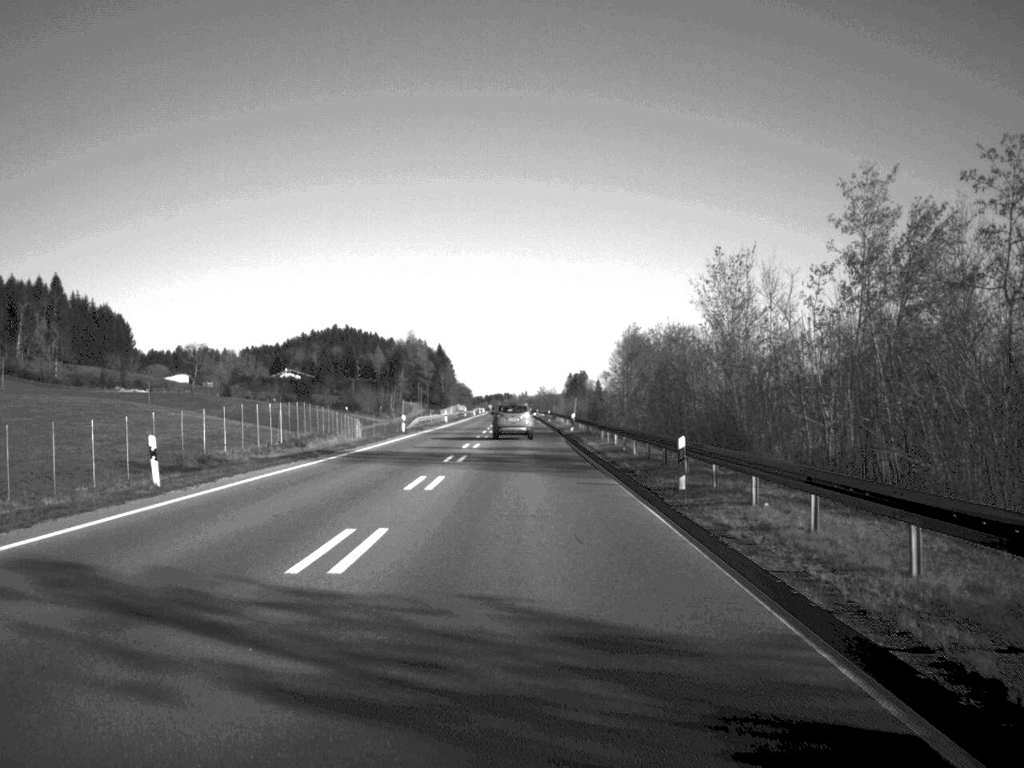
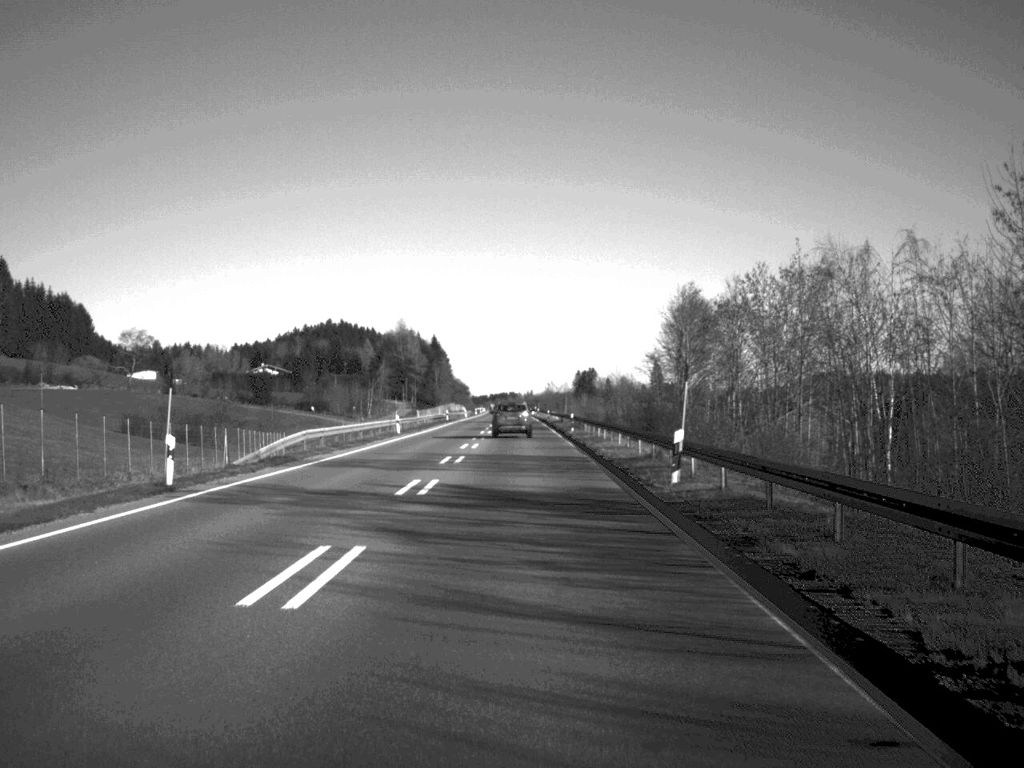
(-0.1, +49.3) m; 0°
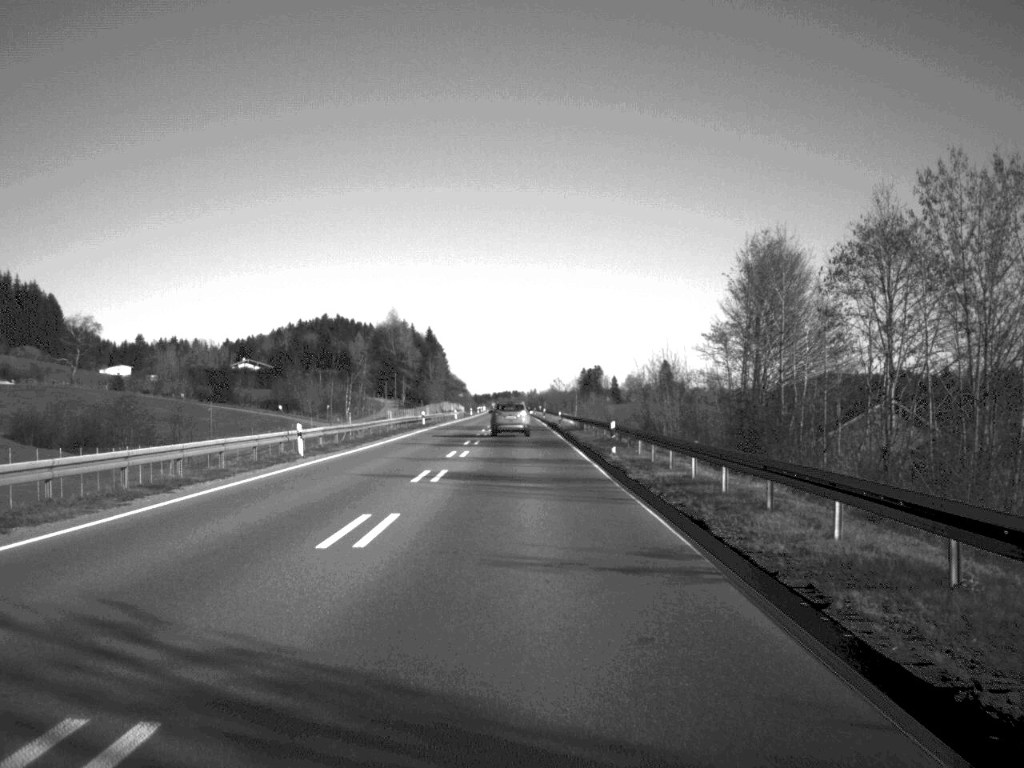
(0.0, +31.8) m; 0°
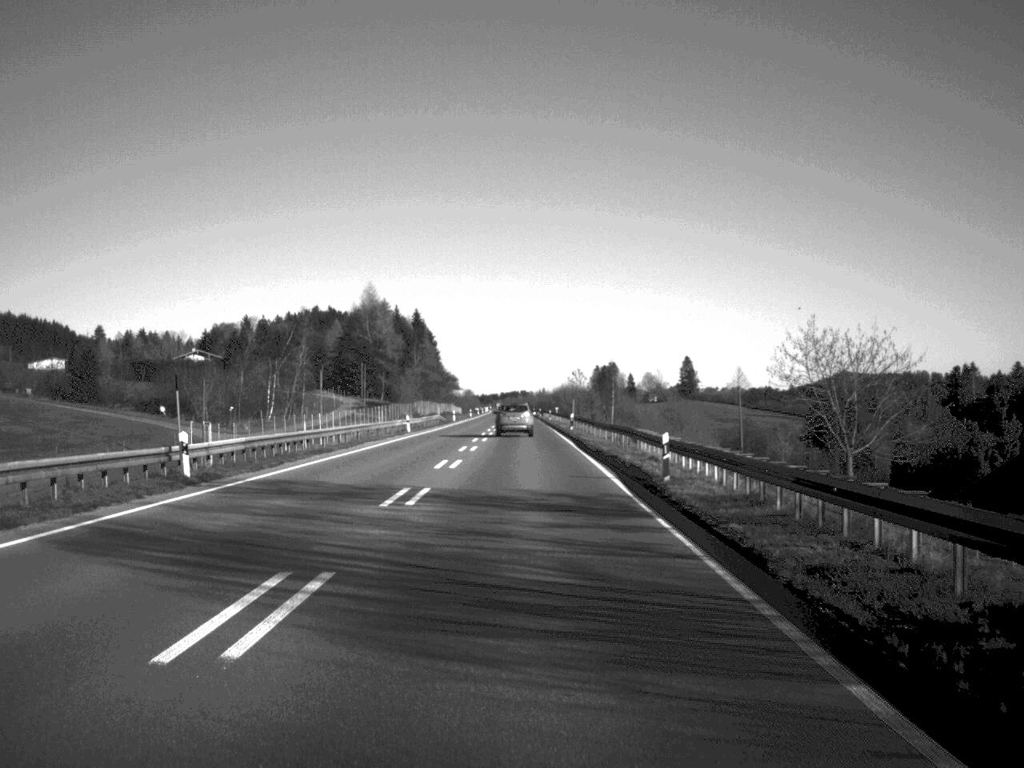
(-0.3, +65.8) m; 0°
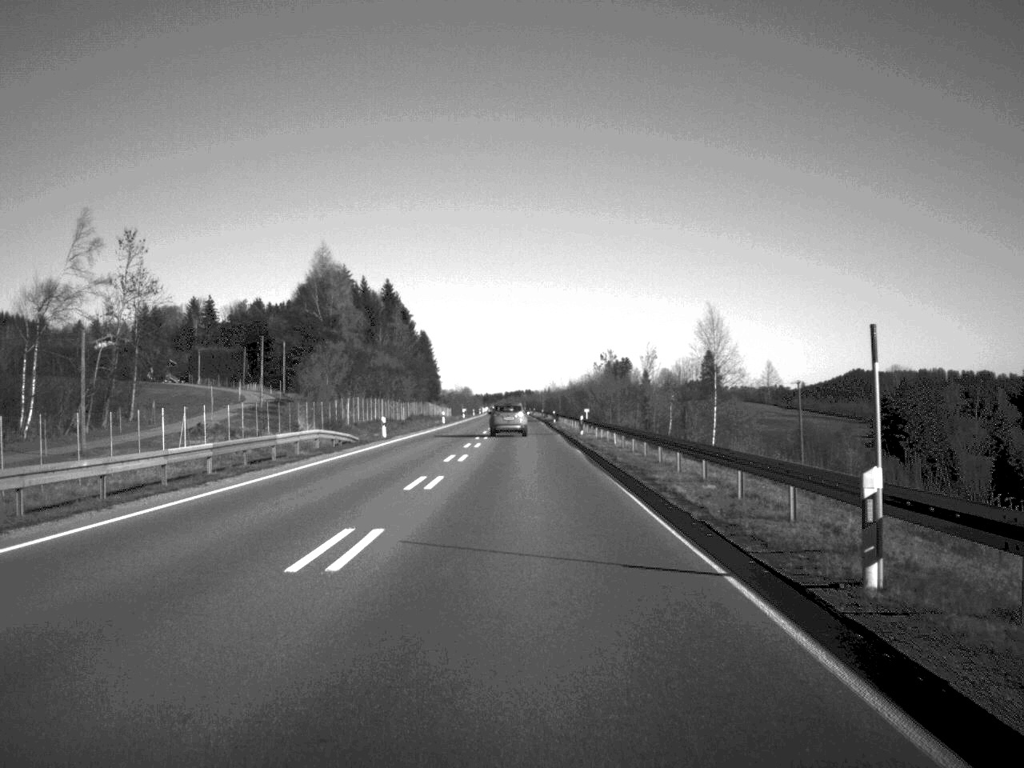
(-0.1, +67.2) m; 0°
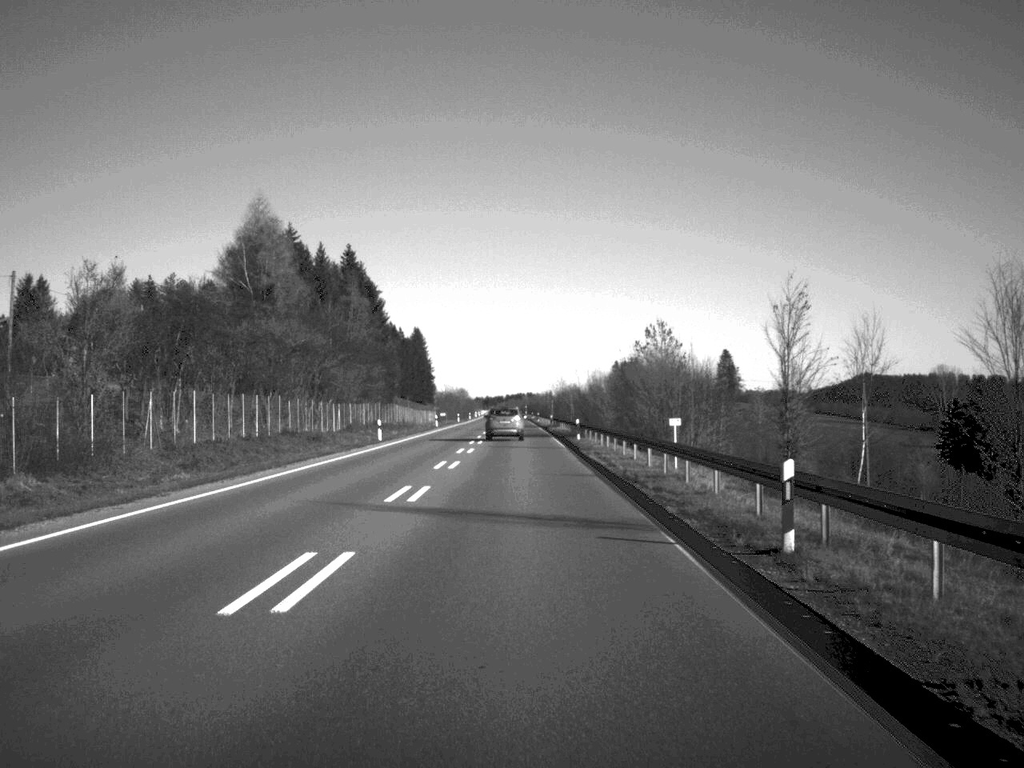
(0.0, +50.2) m; 0°
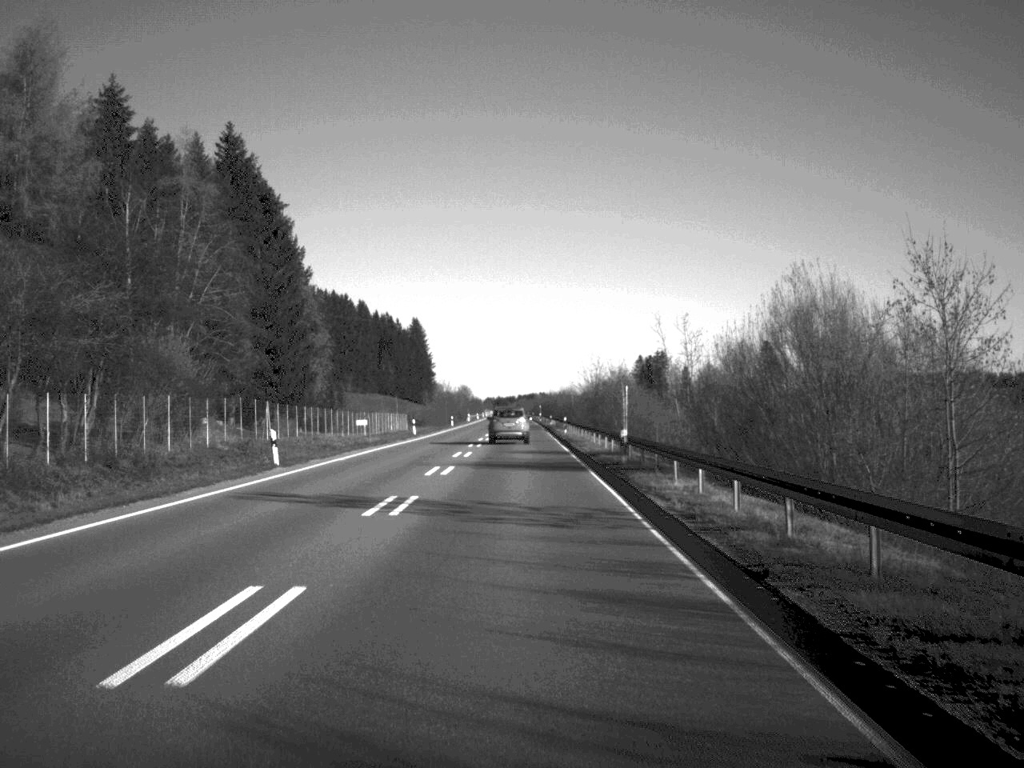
(-0.3, +74.3) m; -1°
